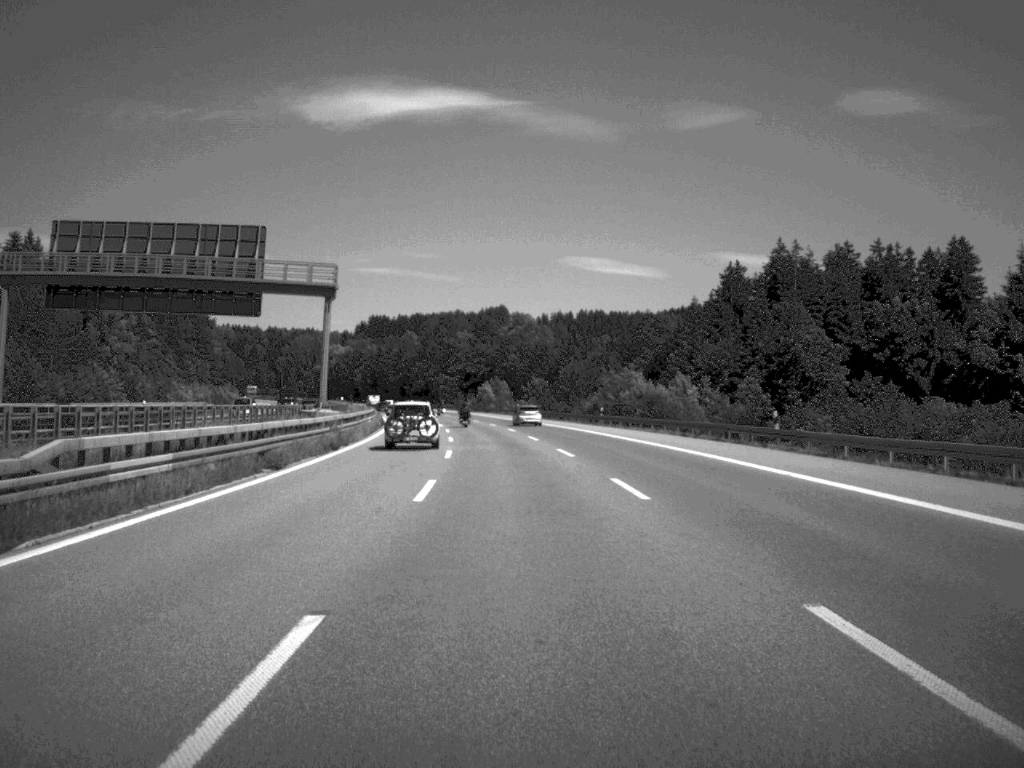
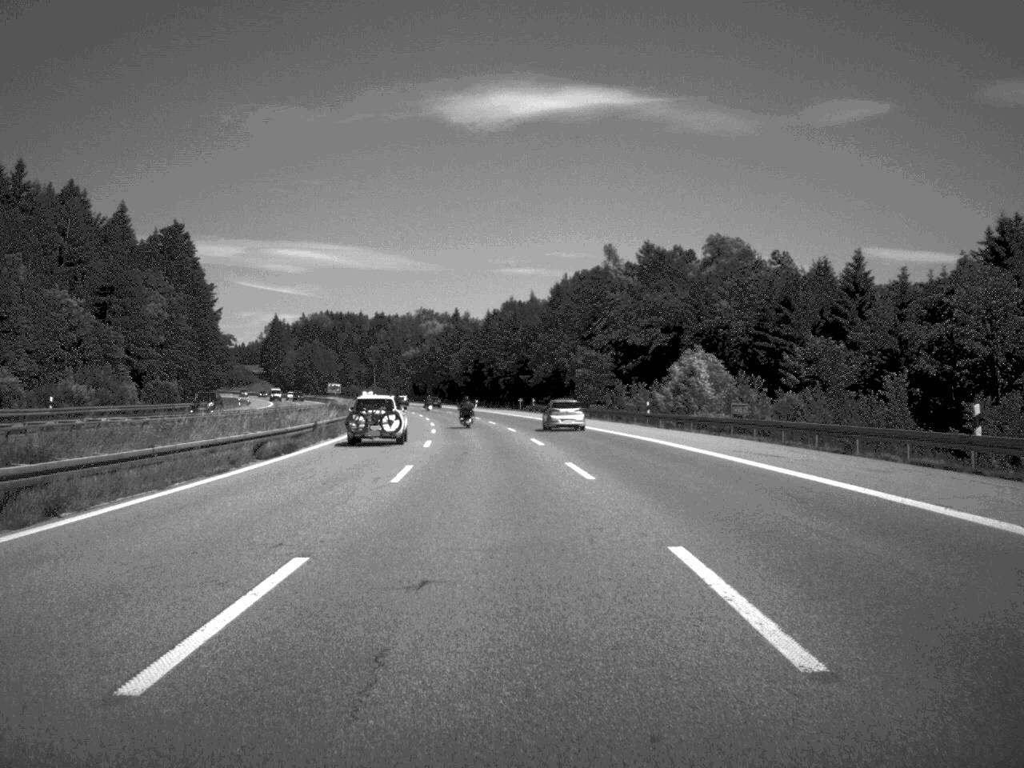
(-7.1, +116.4) m; -7°
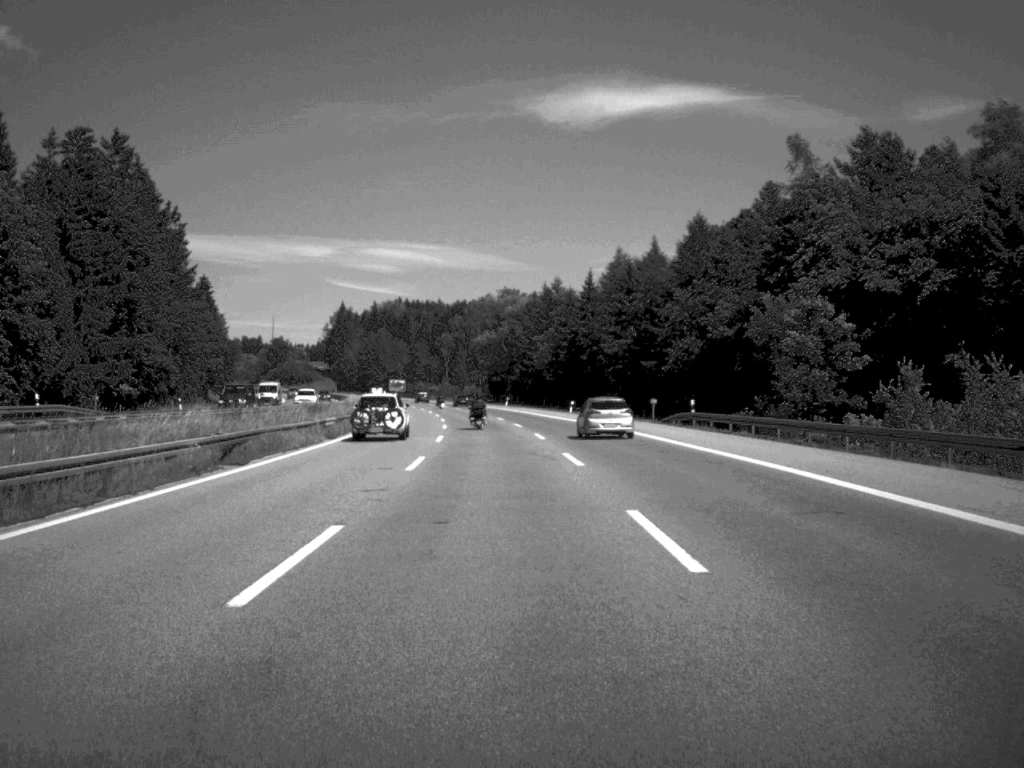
(-2.6, +64.7) m; -4°
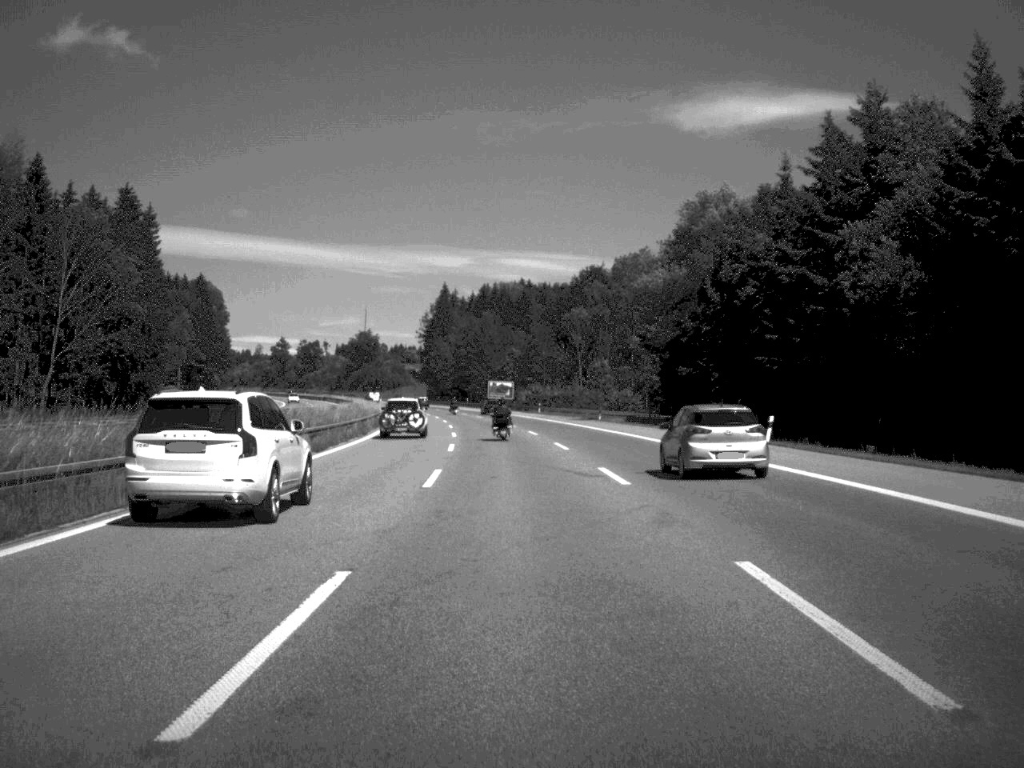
(-6.3, +107.5) m; -6°
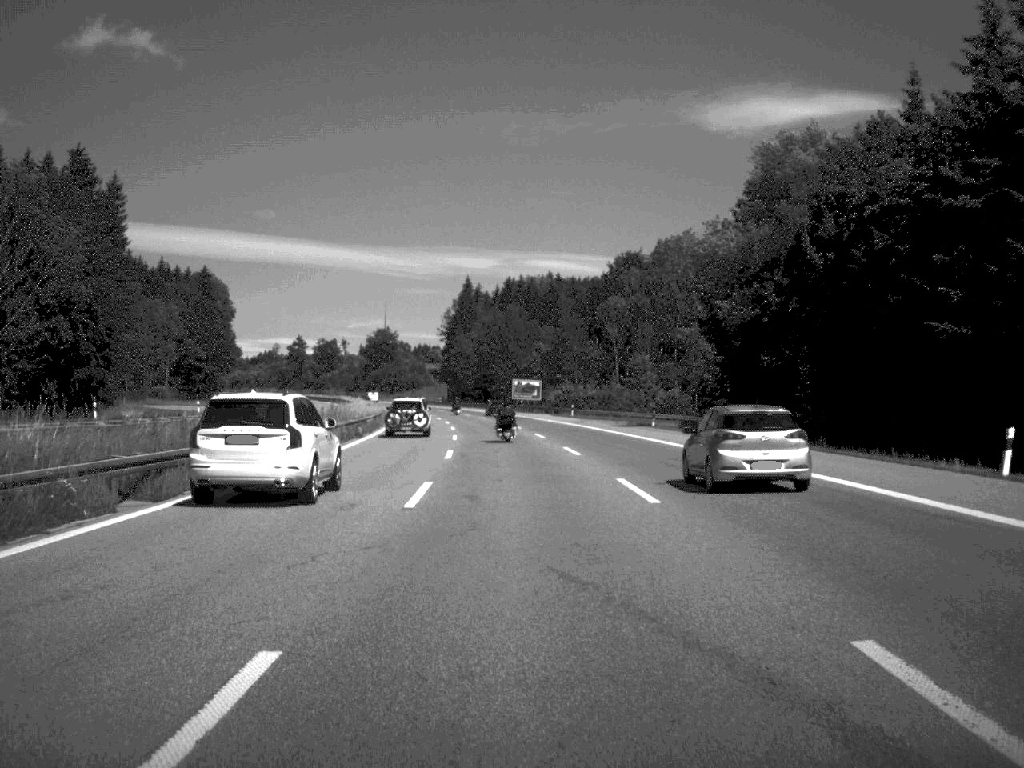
(-0.2, +21.3) m; -1°
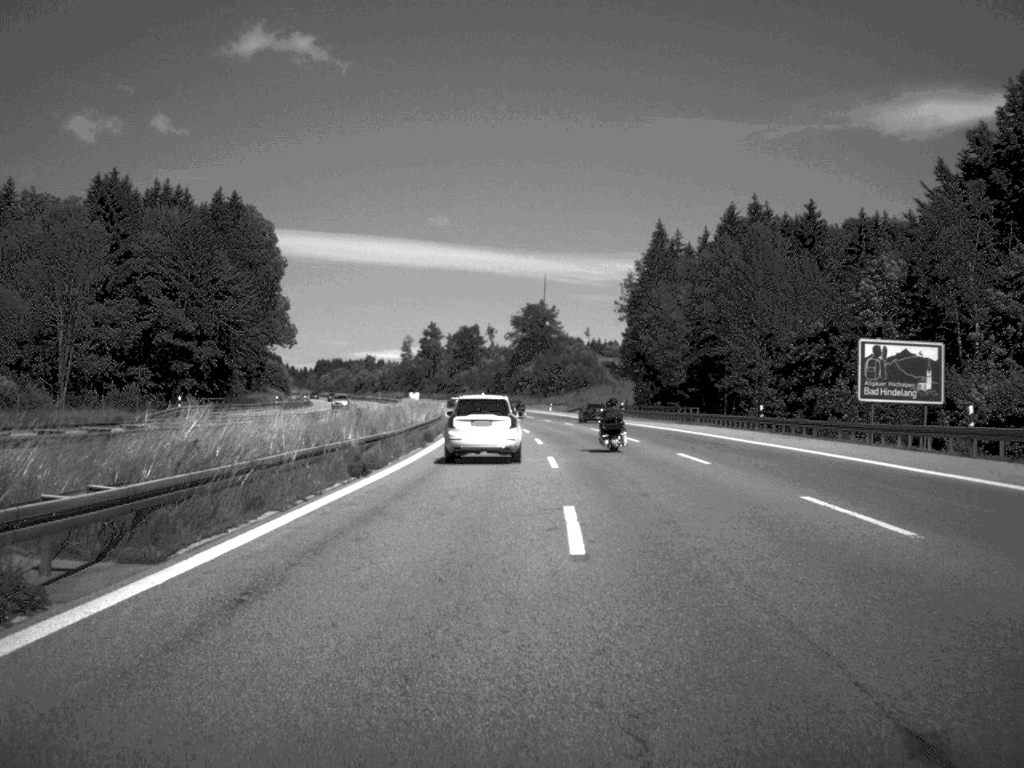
(-8.0, +108.3) m; -8°
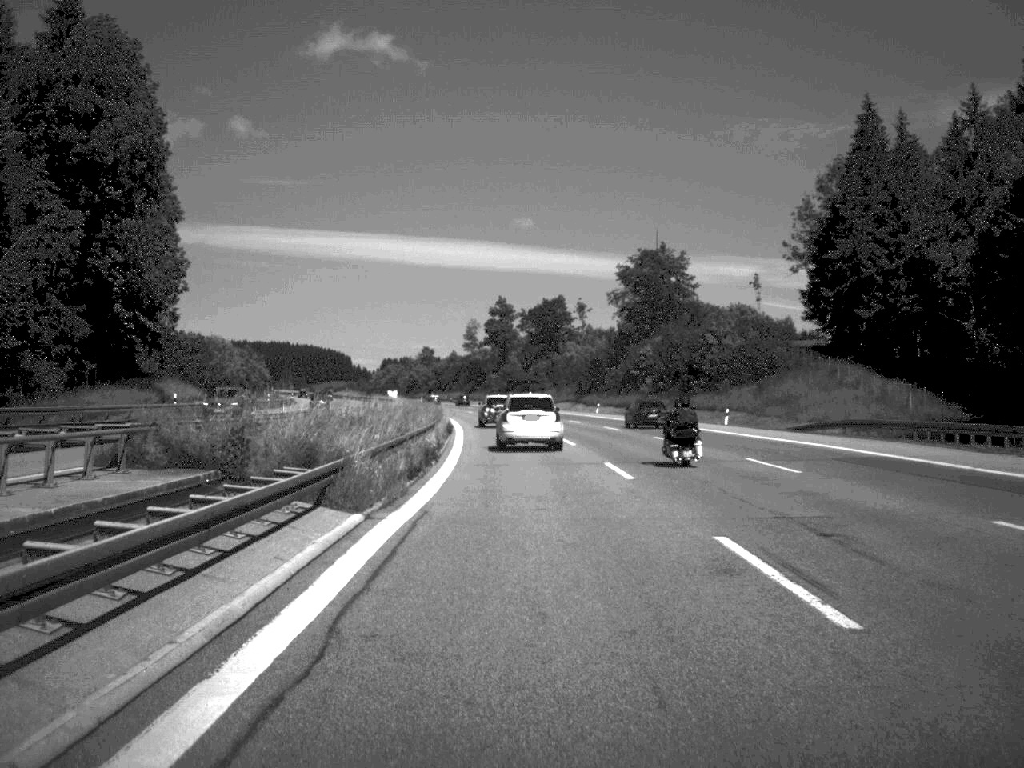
(-3.4, +90.0) m; -4°
